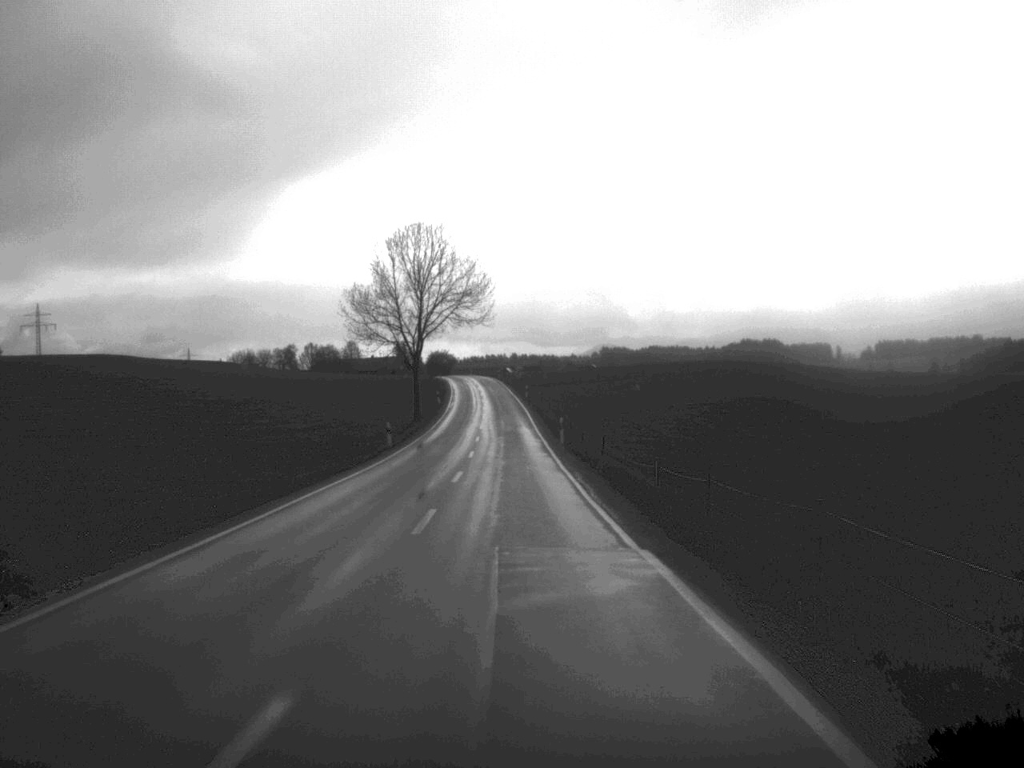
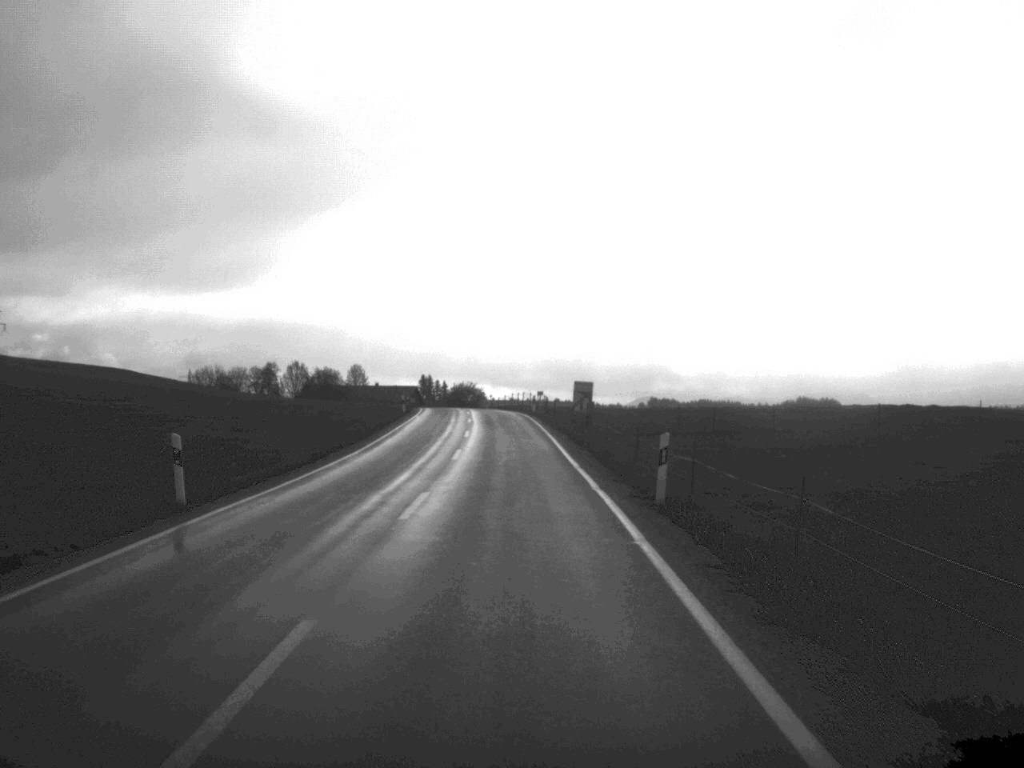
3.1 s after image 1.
(-1.5, +82.0) m; -2°
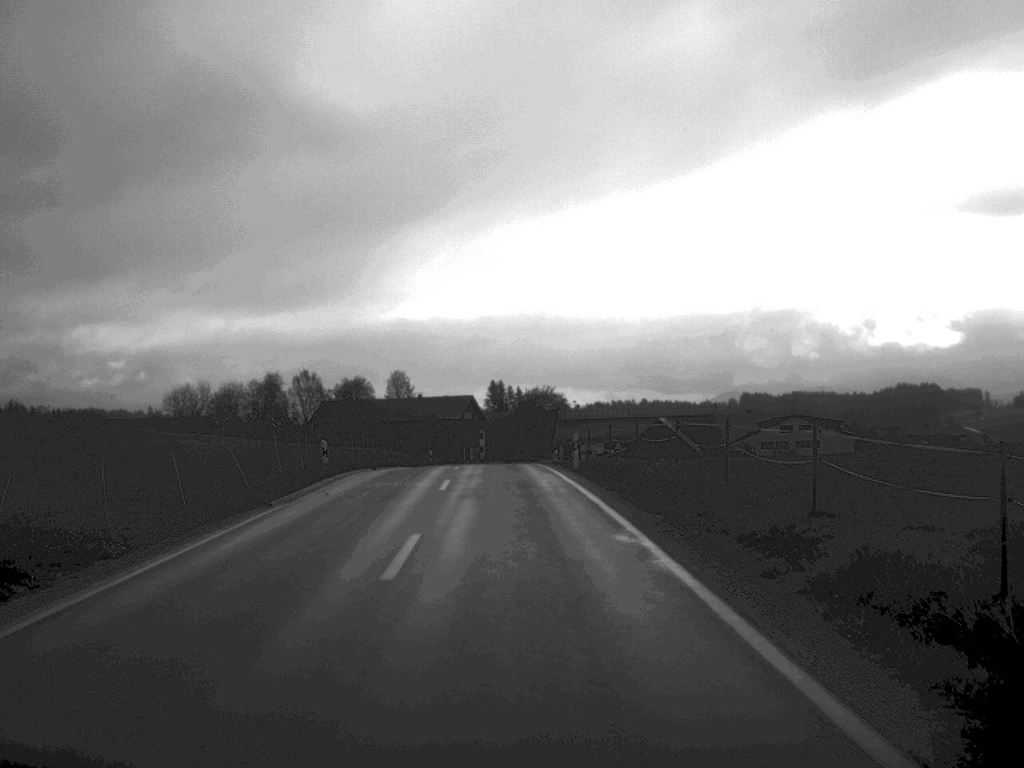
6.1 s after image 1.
(-2.4, +74.8) m; -4°
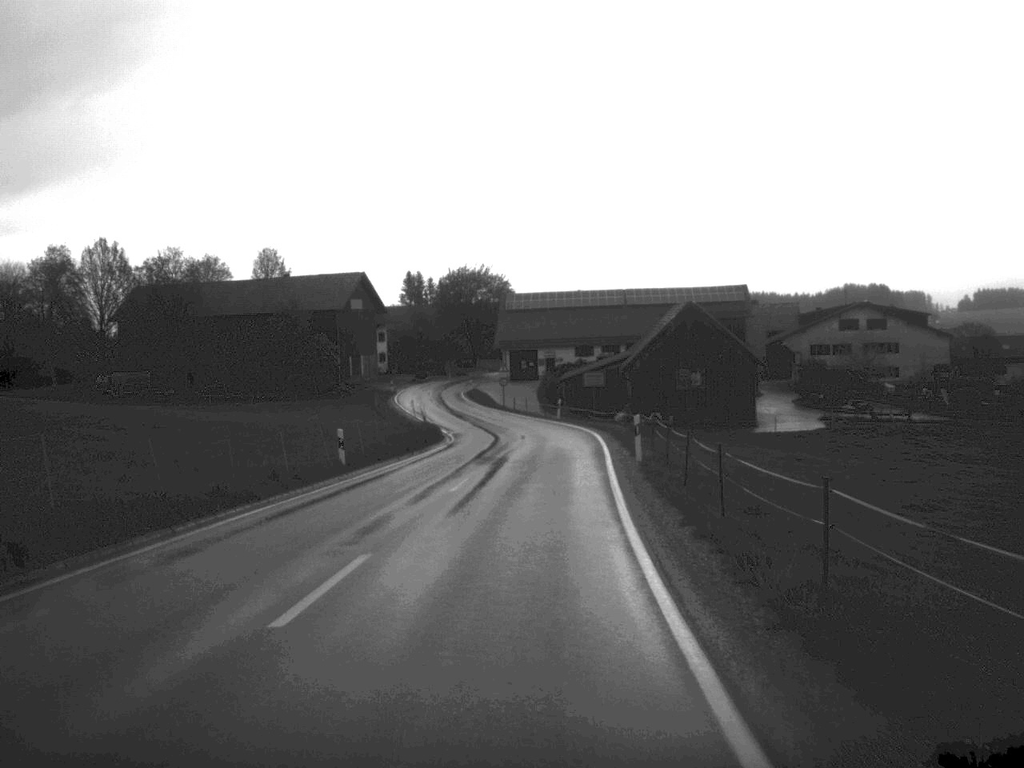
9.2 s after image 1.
(-0.2, +73.3) m; +3°
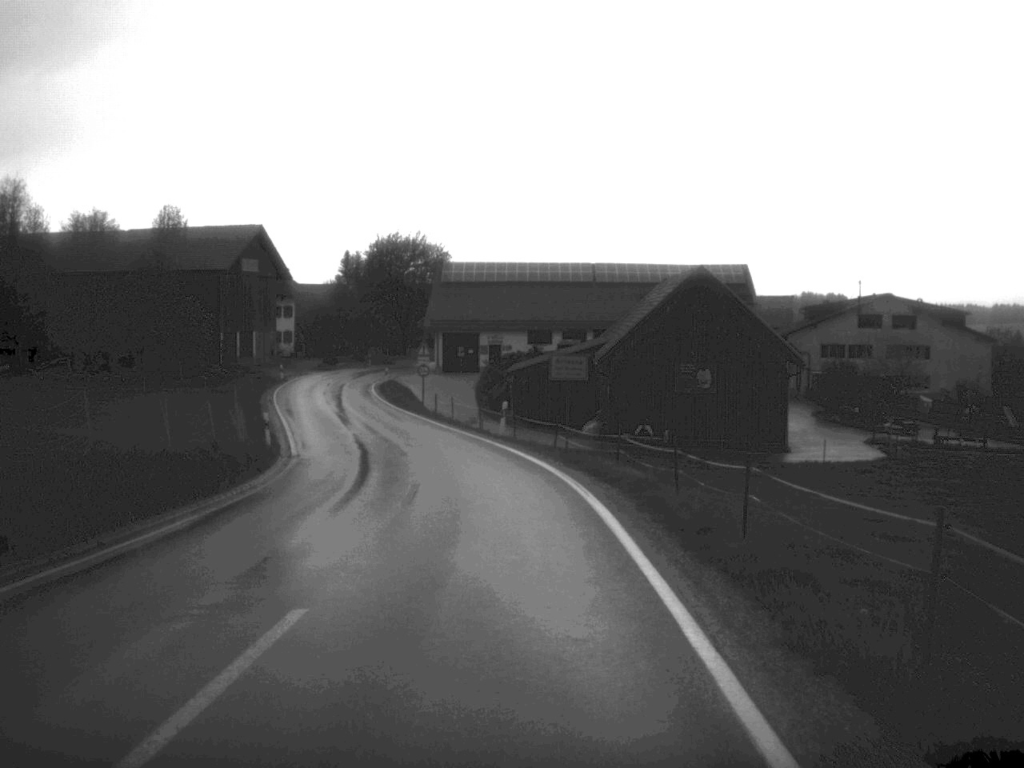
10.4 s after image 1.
(+0.7, +27.4) m; +2°
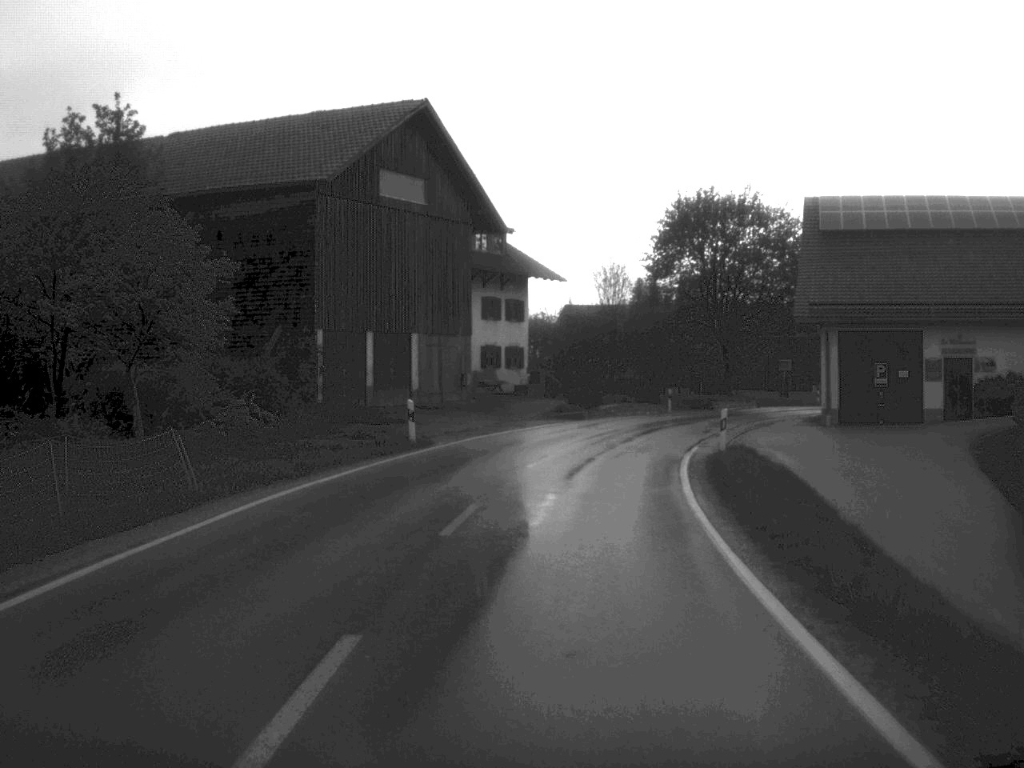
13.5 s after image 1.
(-6.5, +52.8) m; -13°
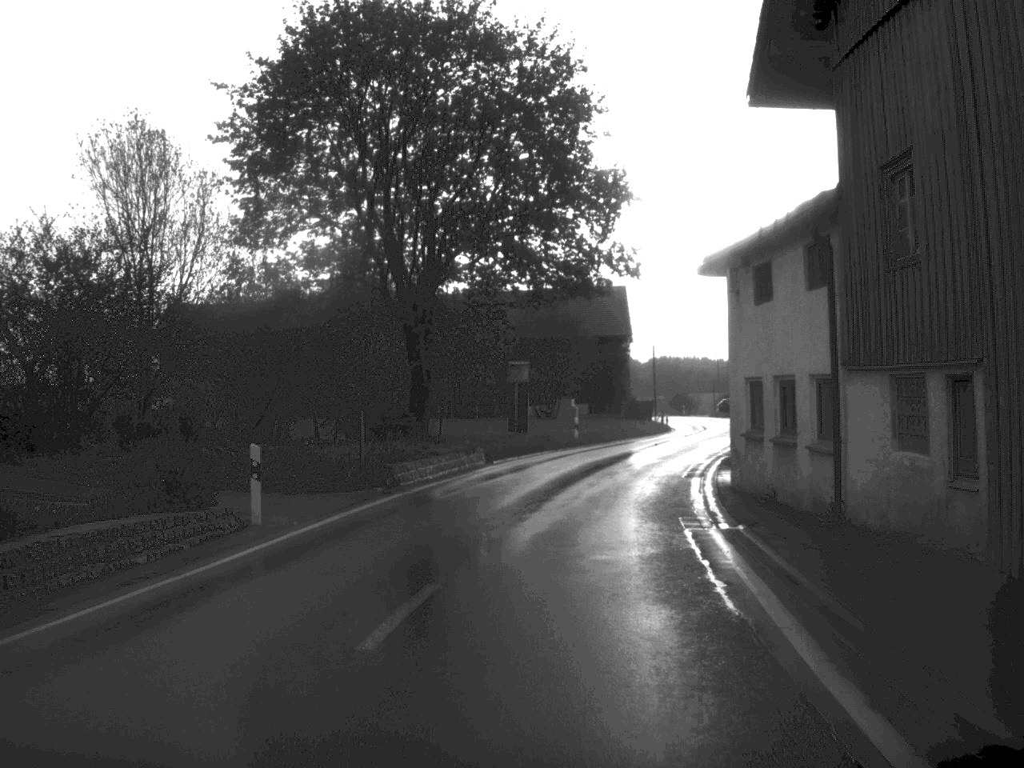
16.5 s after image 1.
(+5.2, +40.5) m; +15°
